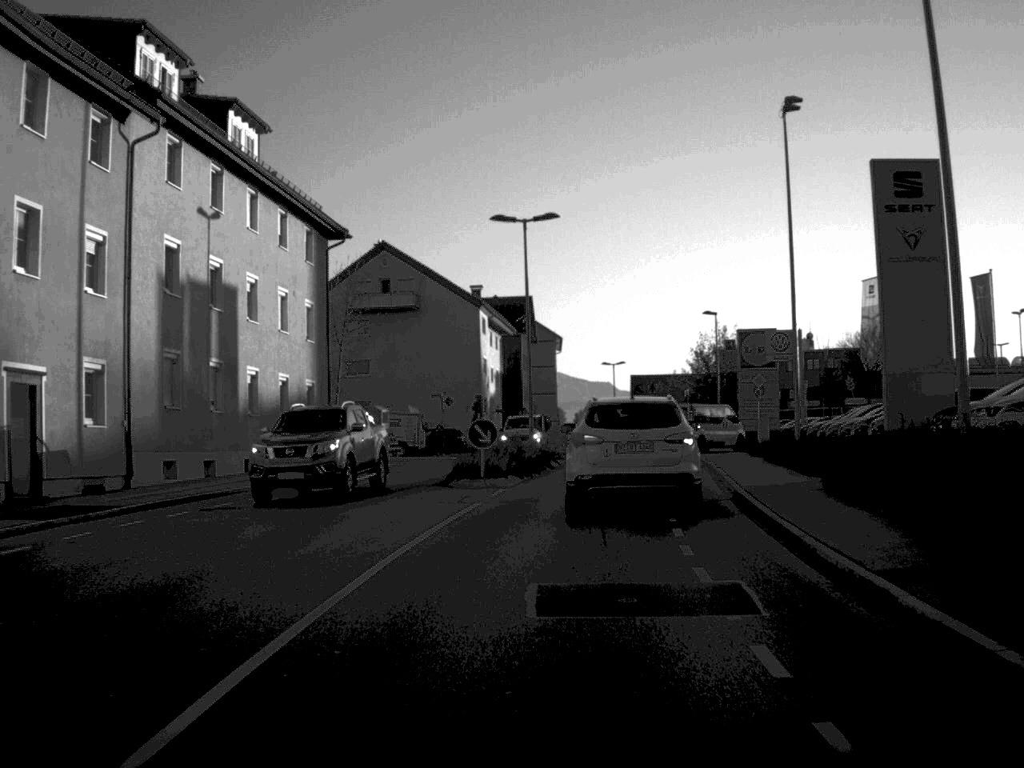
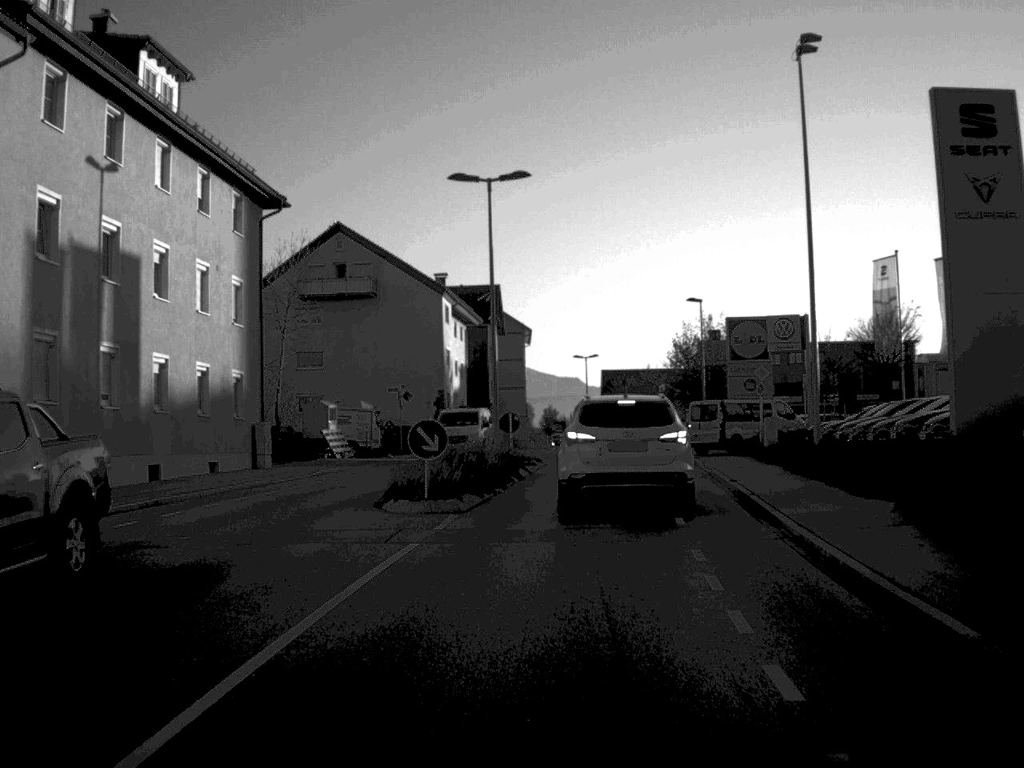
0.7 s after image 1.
(+0.1, +6.6) m; +1°
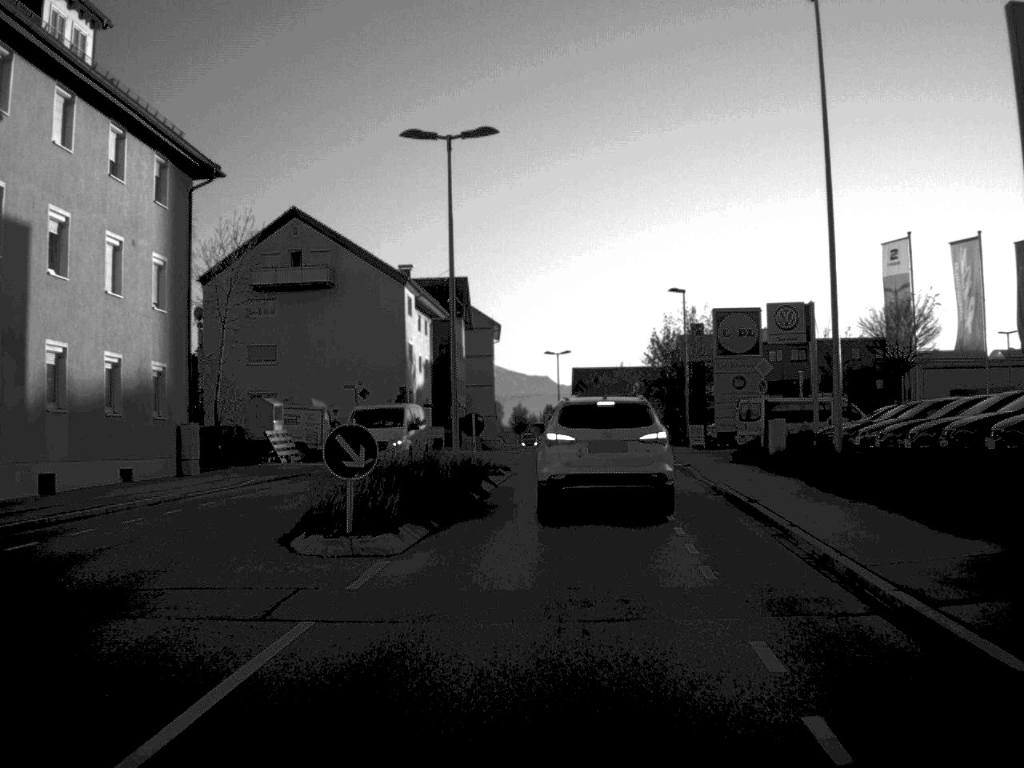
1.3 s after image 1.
(+0.1, +5.3) m; +1°
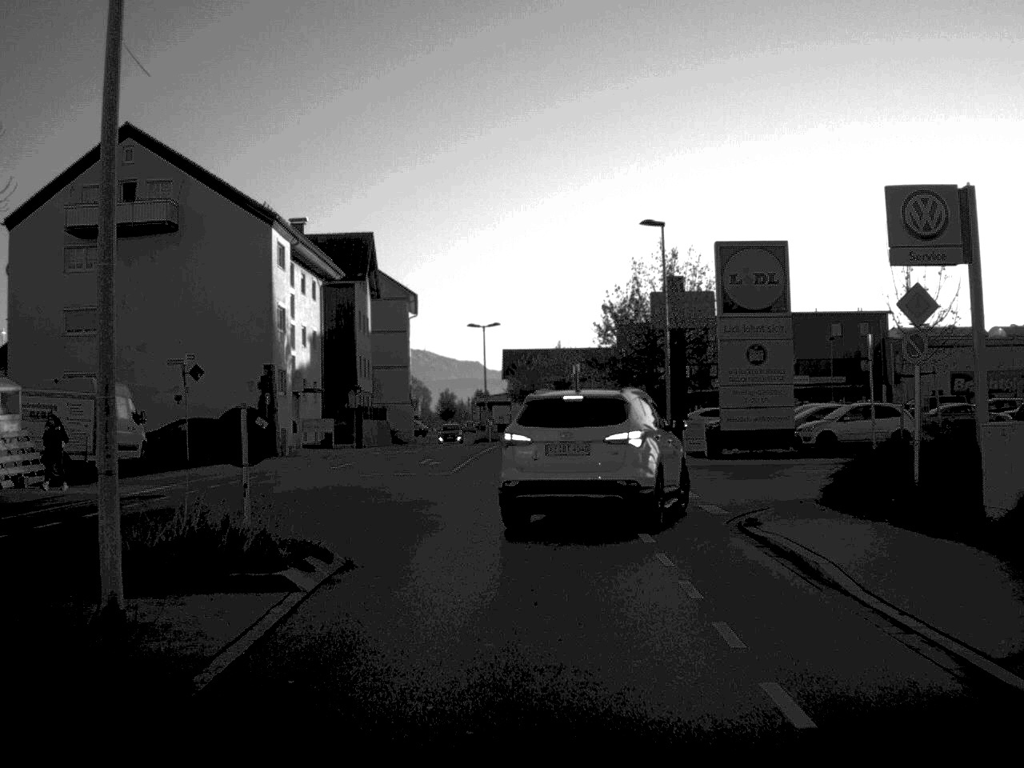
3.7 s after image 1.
(+0.7, +19.2) m; +3°
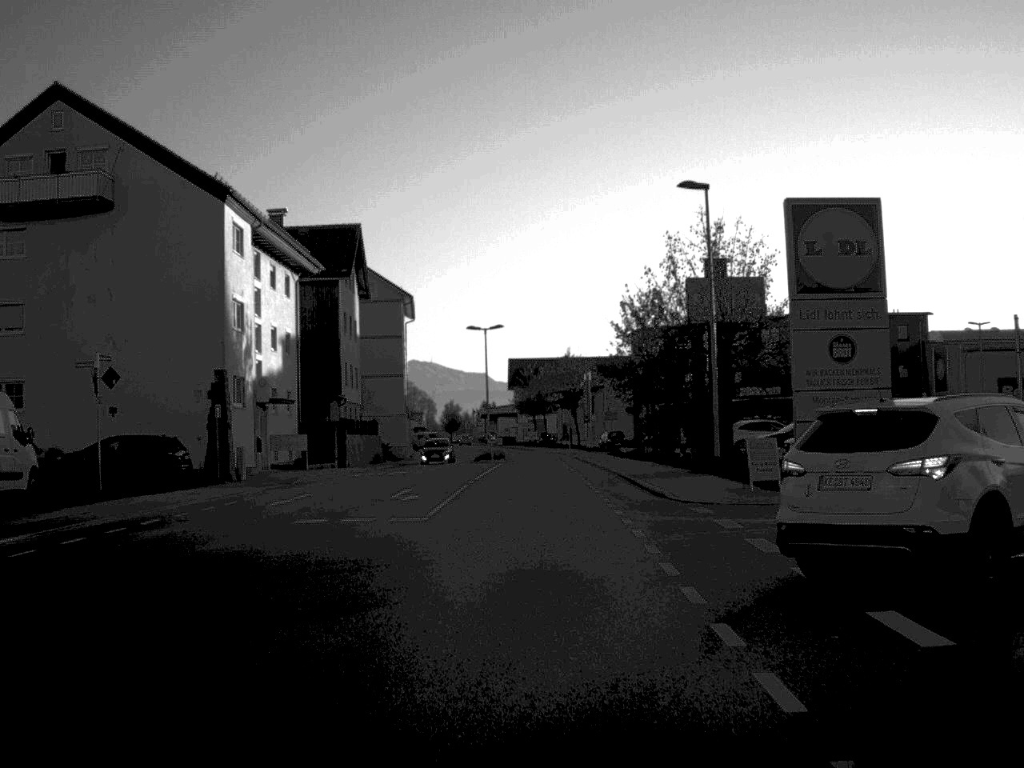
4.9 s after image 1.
(0.0, +9.3) m; 0°
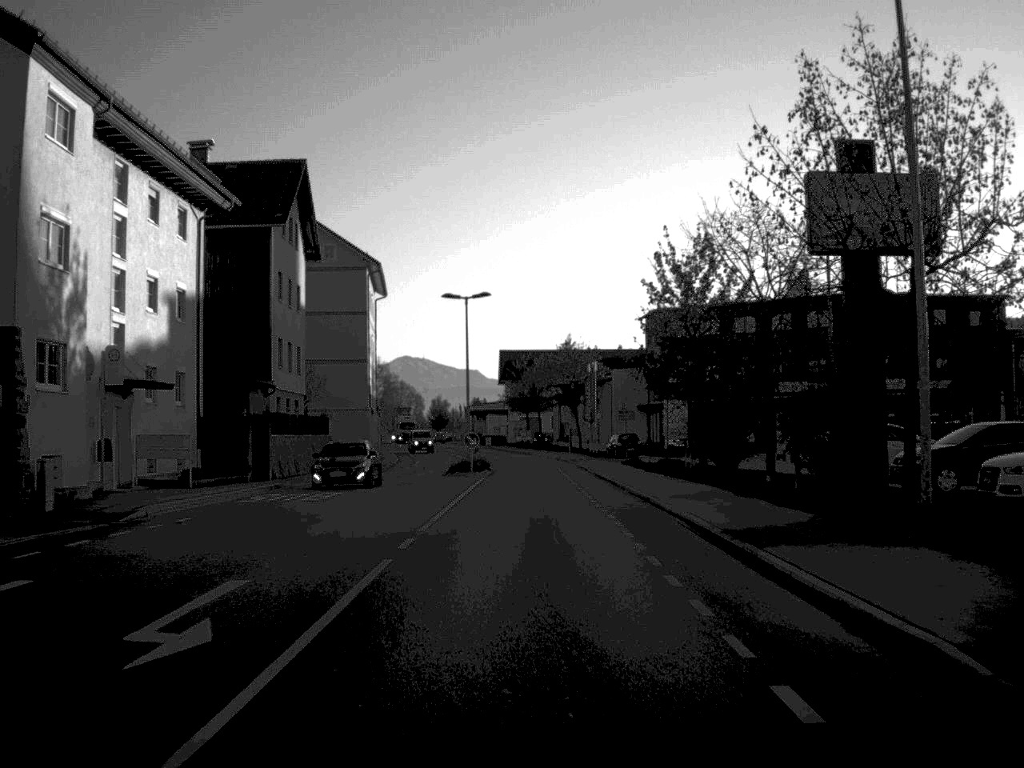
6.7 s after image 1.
(0.0, +17.9) m; 0°
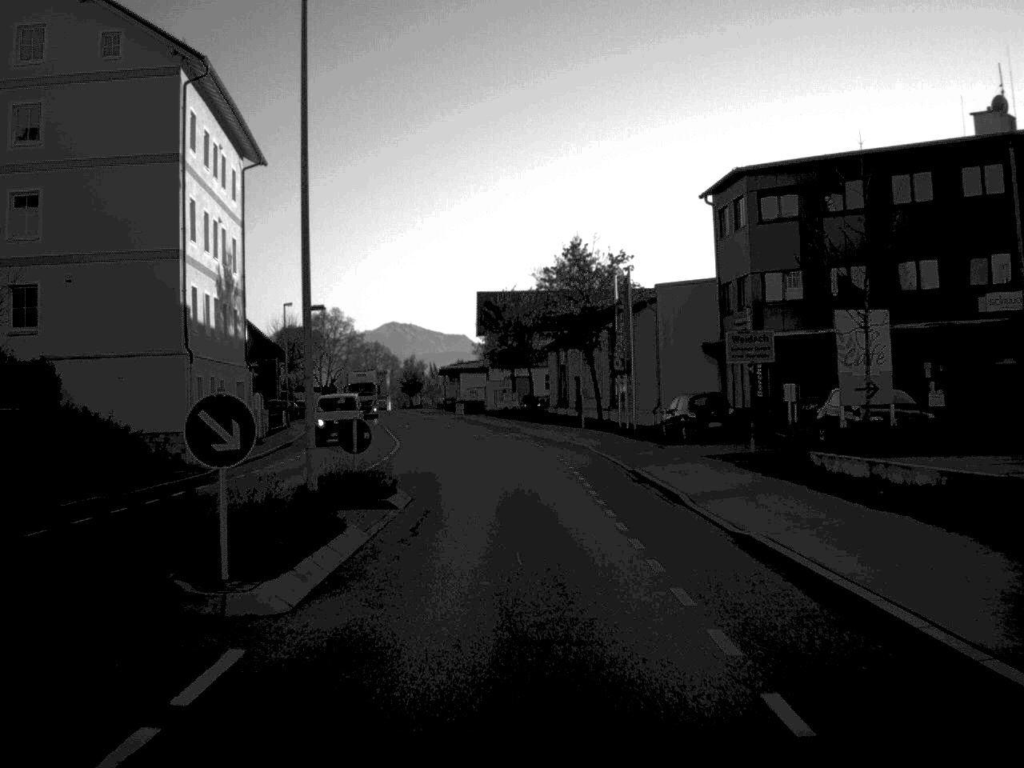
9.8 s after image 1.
(+0.1, +38.6) m; 0°
